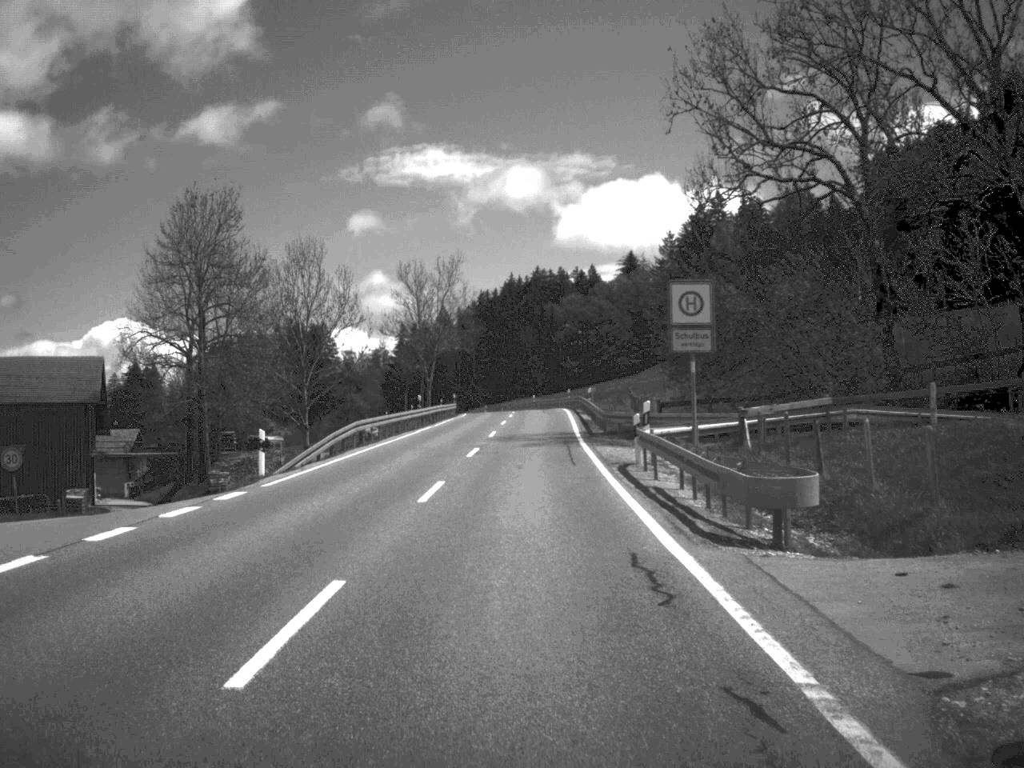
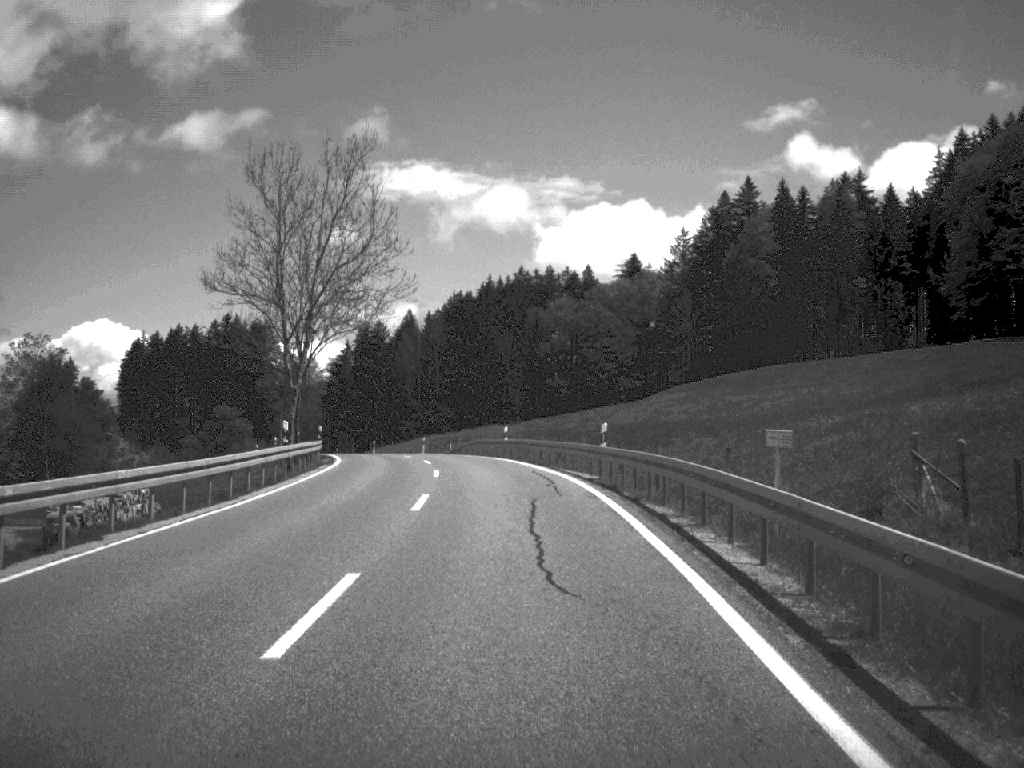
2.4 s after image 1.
(+0.5, +57.3) m; +1°
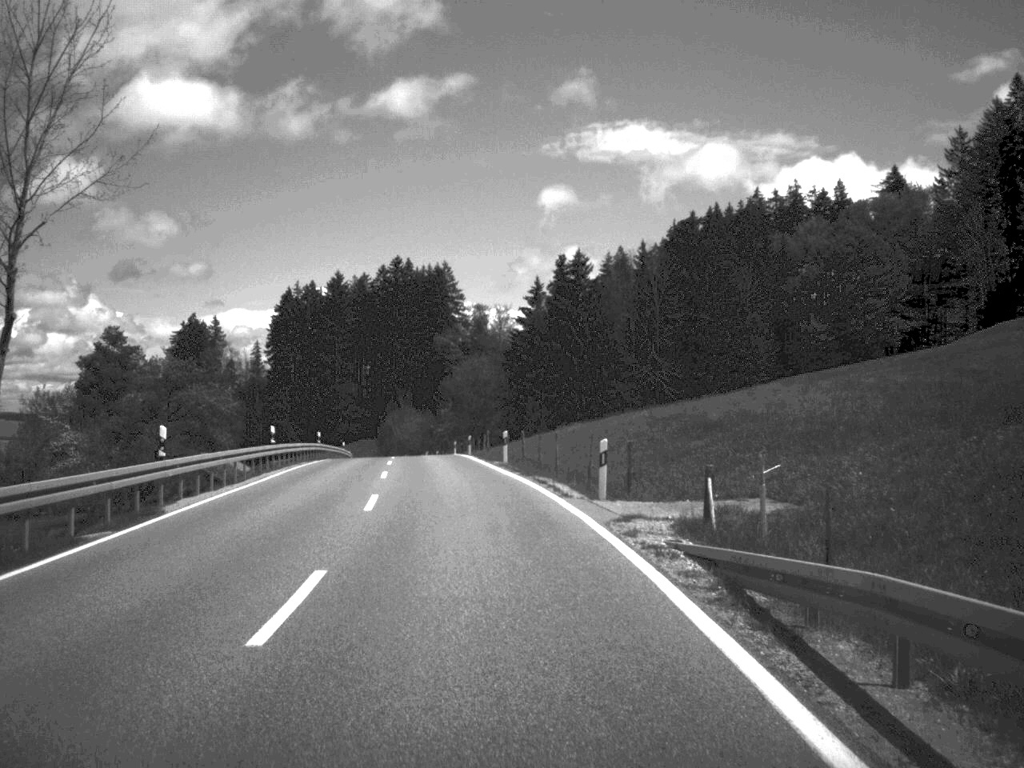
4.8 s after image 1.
(-3.9, +58.1) m; -10°
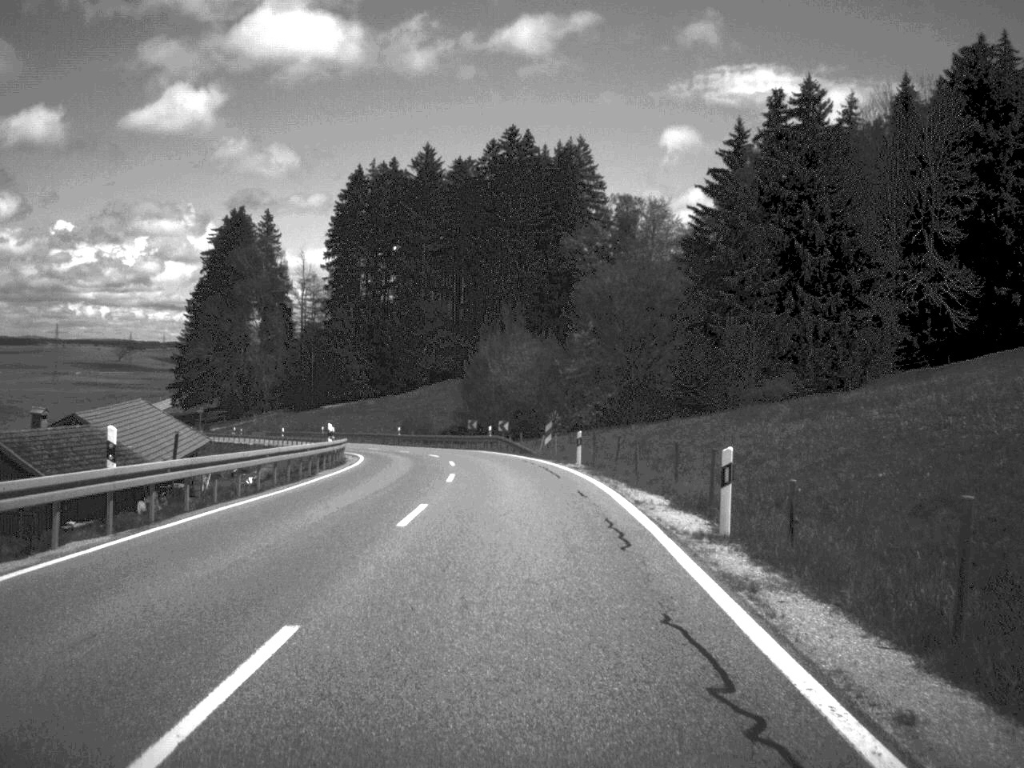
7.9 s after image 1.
(-5.9, +73.6) m; -5°
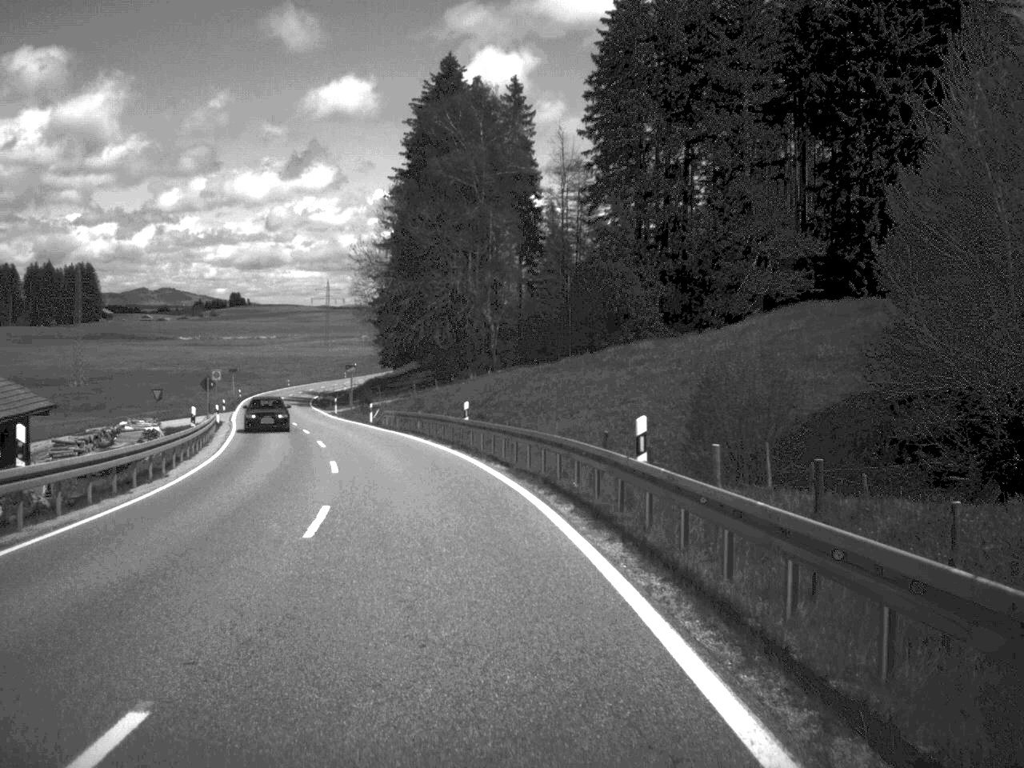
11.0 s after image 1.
(-6.2, +72.1) m; -15°
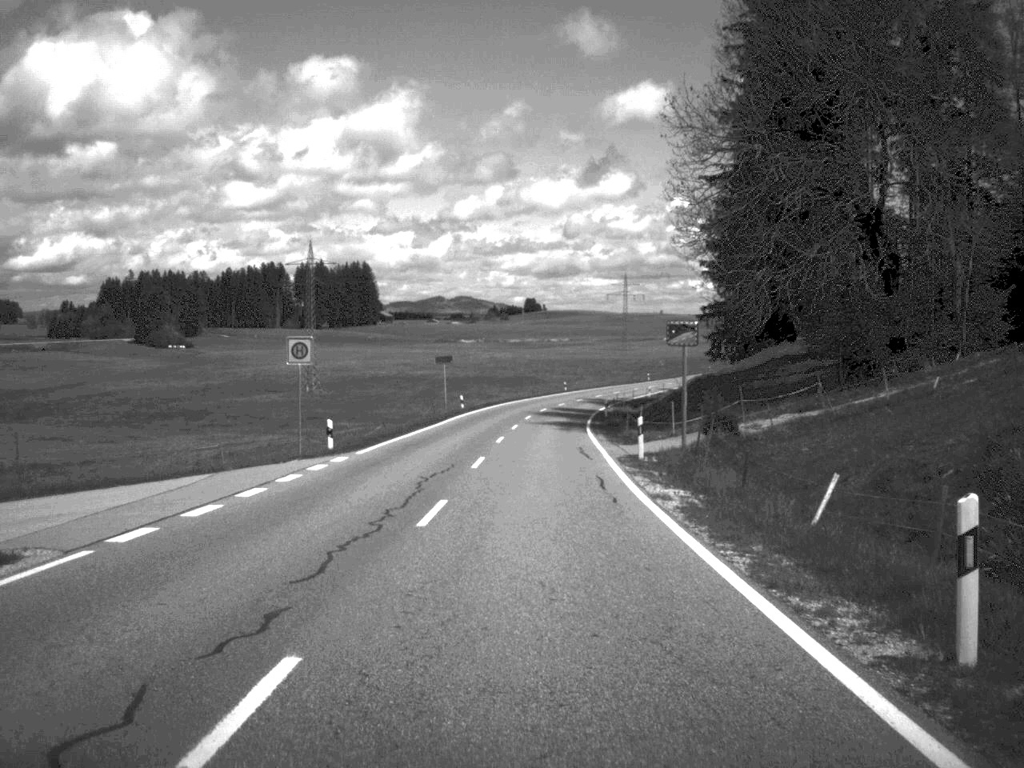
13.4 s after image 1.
(-8.6, +56.7) m; -13°
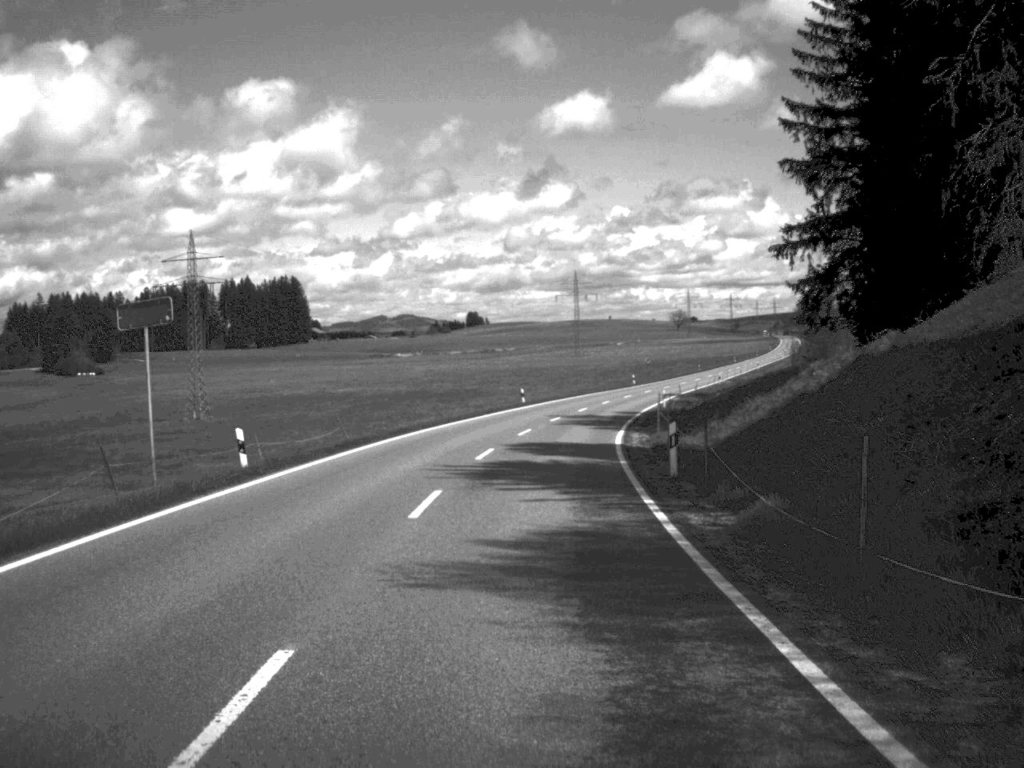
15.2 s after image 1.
(+0.7, +46.5) m; +2°
